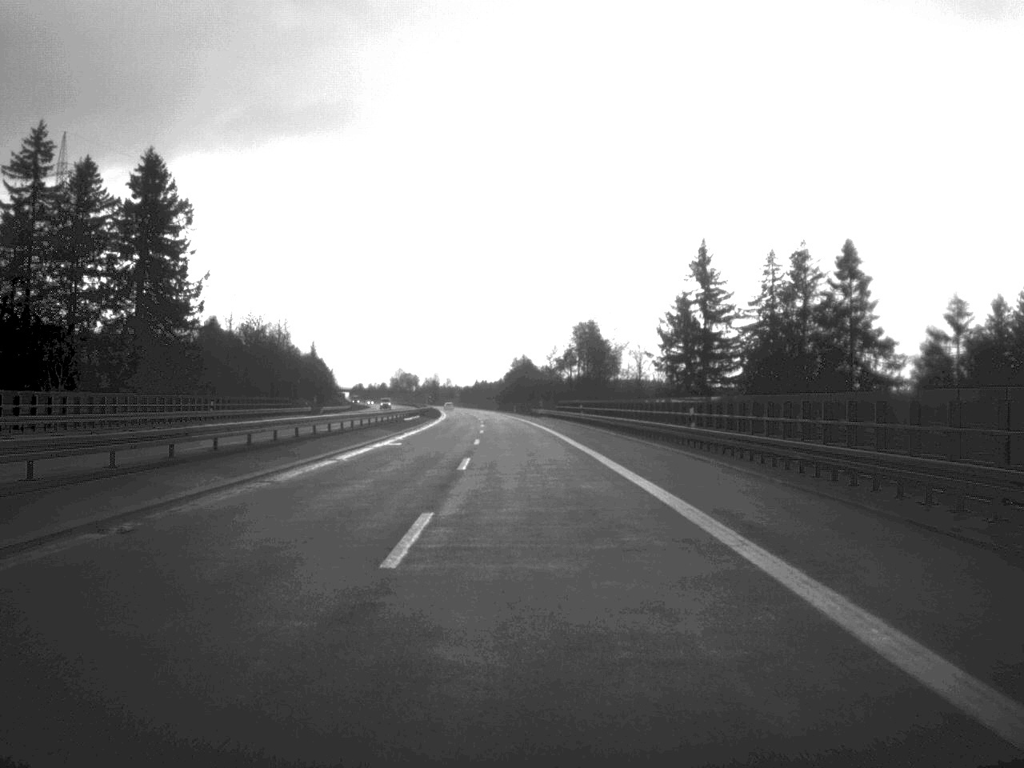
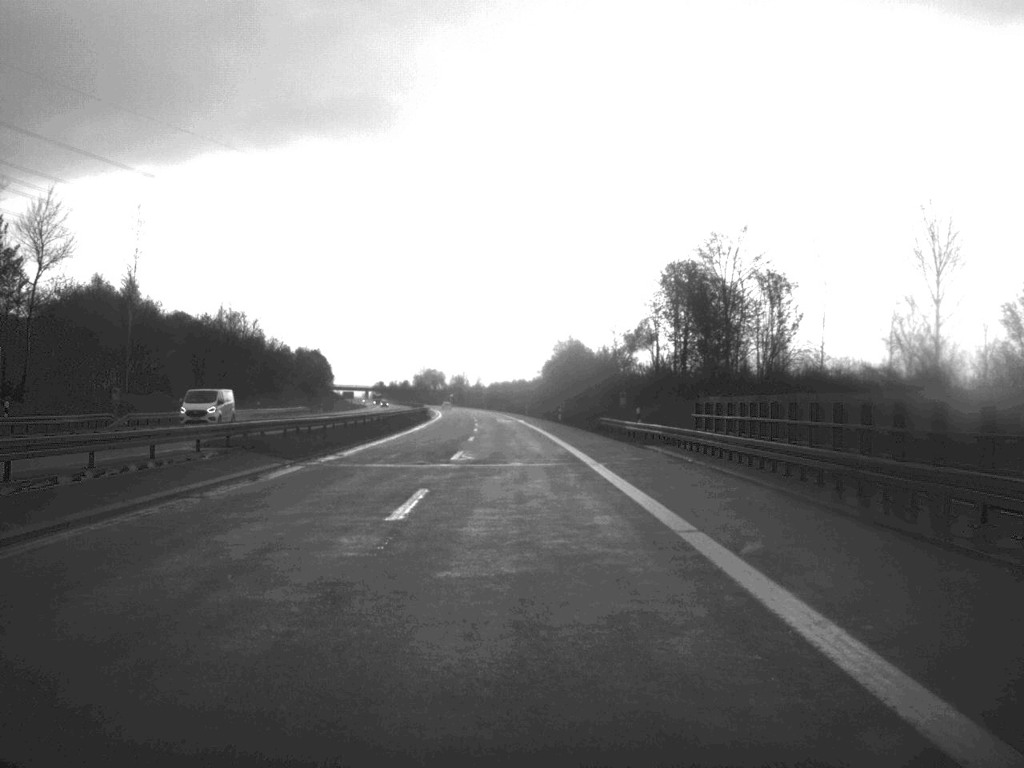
(-1.2, +83.1) m; -2°
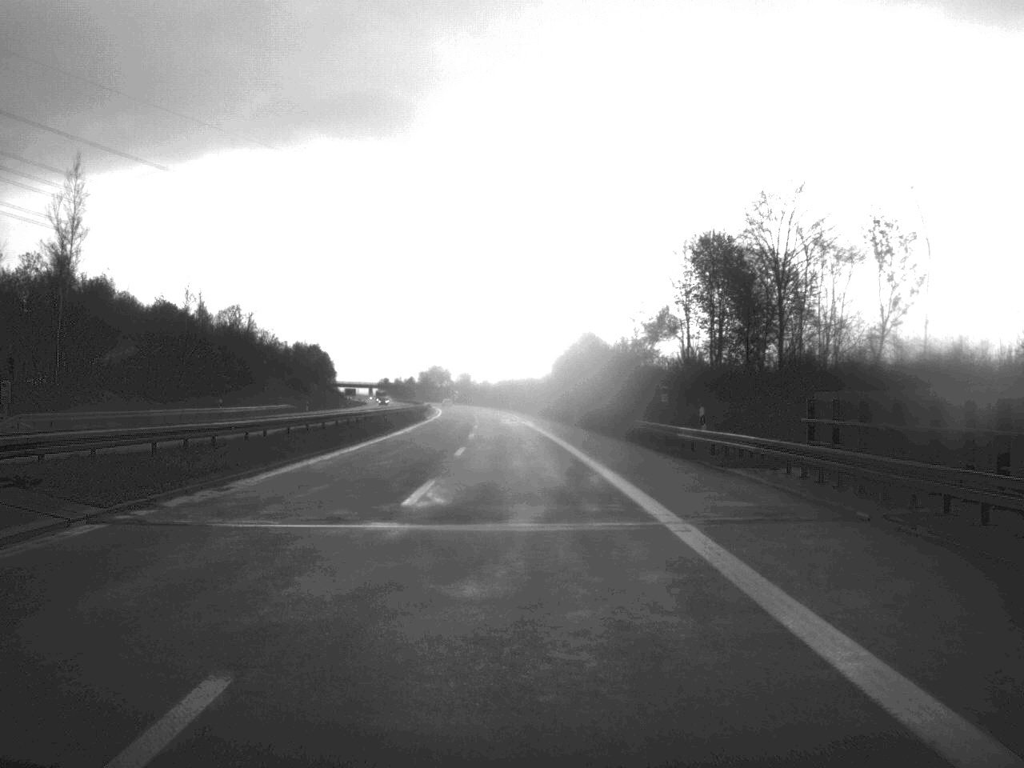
(-0.1, +15.7) m; 0°
